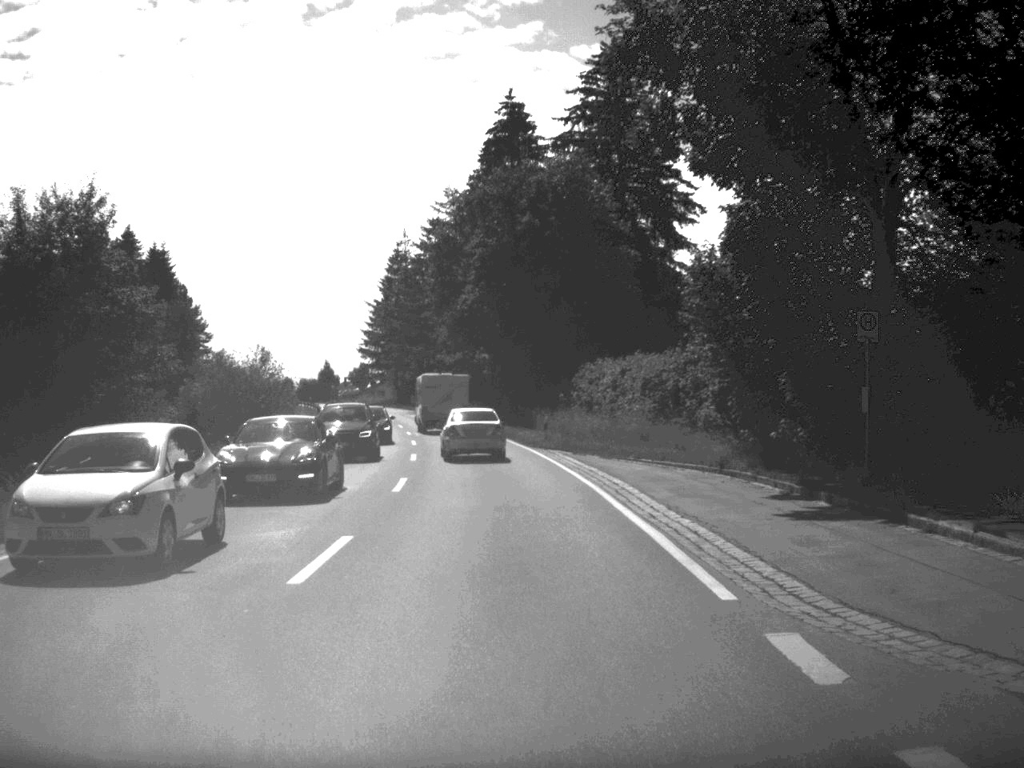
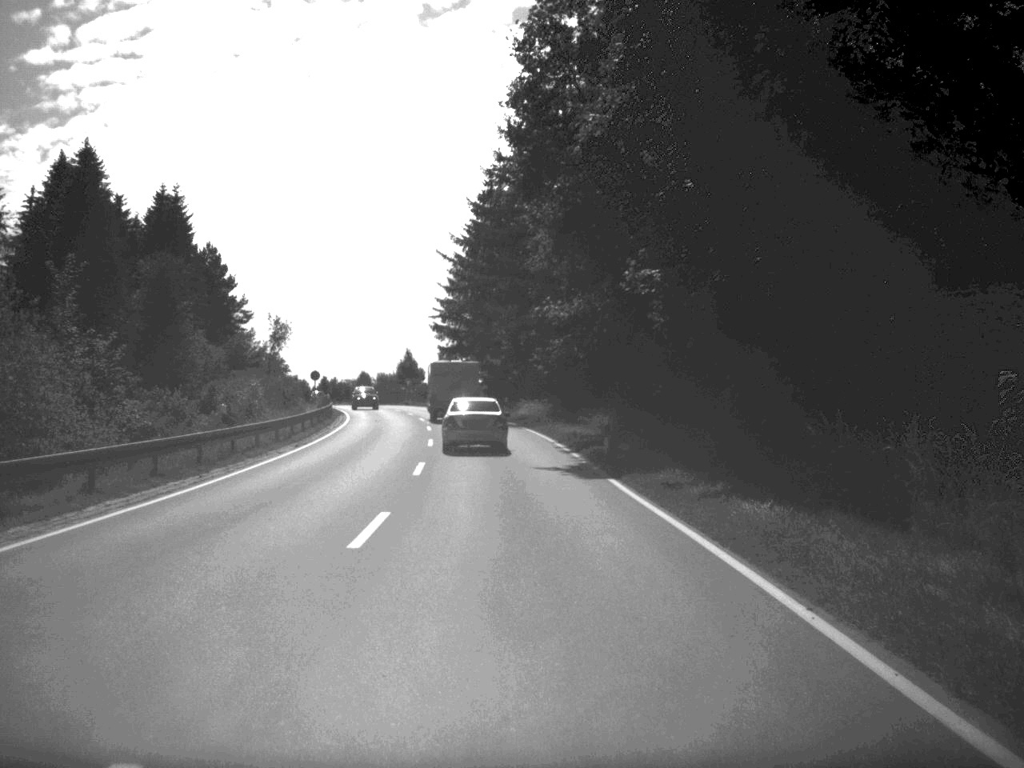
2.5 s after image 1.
(-2.3, +45.7) m; -6°
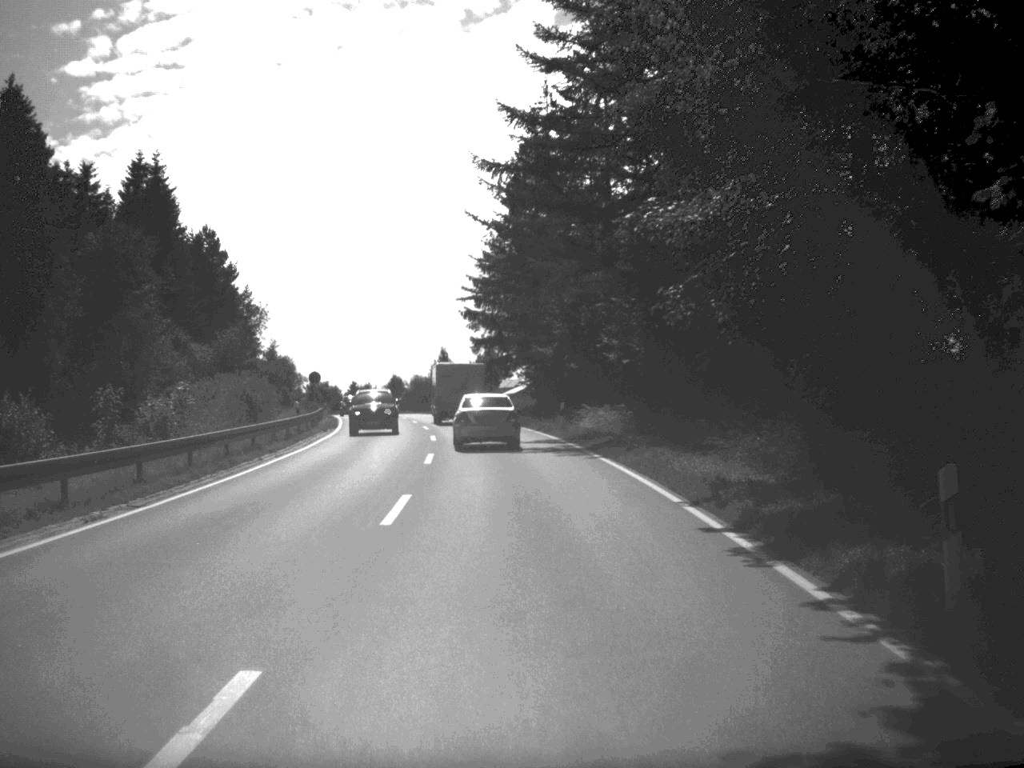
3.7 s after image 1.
(-0.5, +21.8) m; -2°
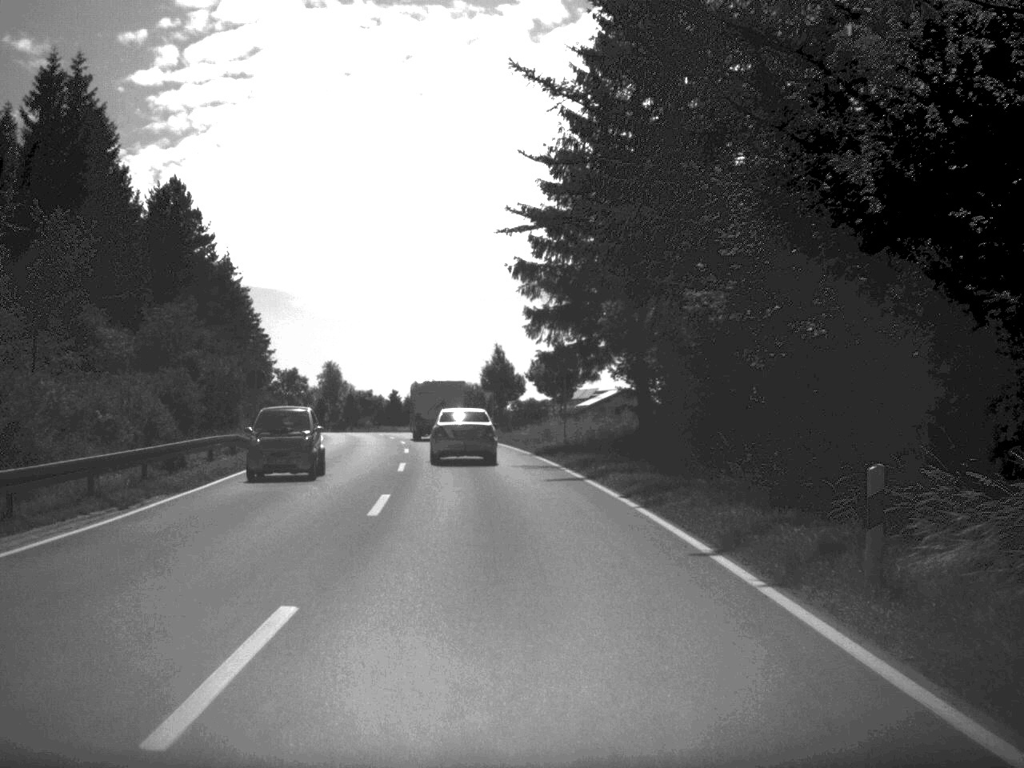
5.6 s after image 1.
(-0.8, +33.2) m; -3°
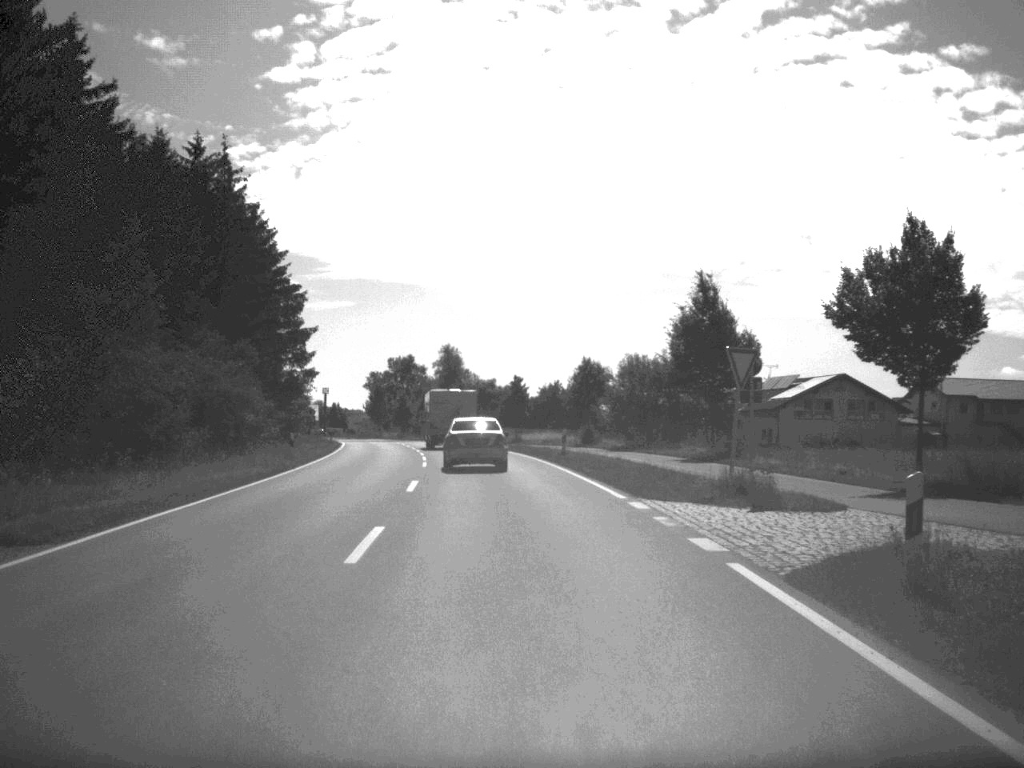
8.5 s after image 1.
(-3.3, +51.8) m; -7°
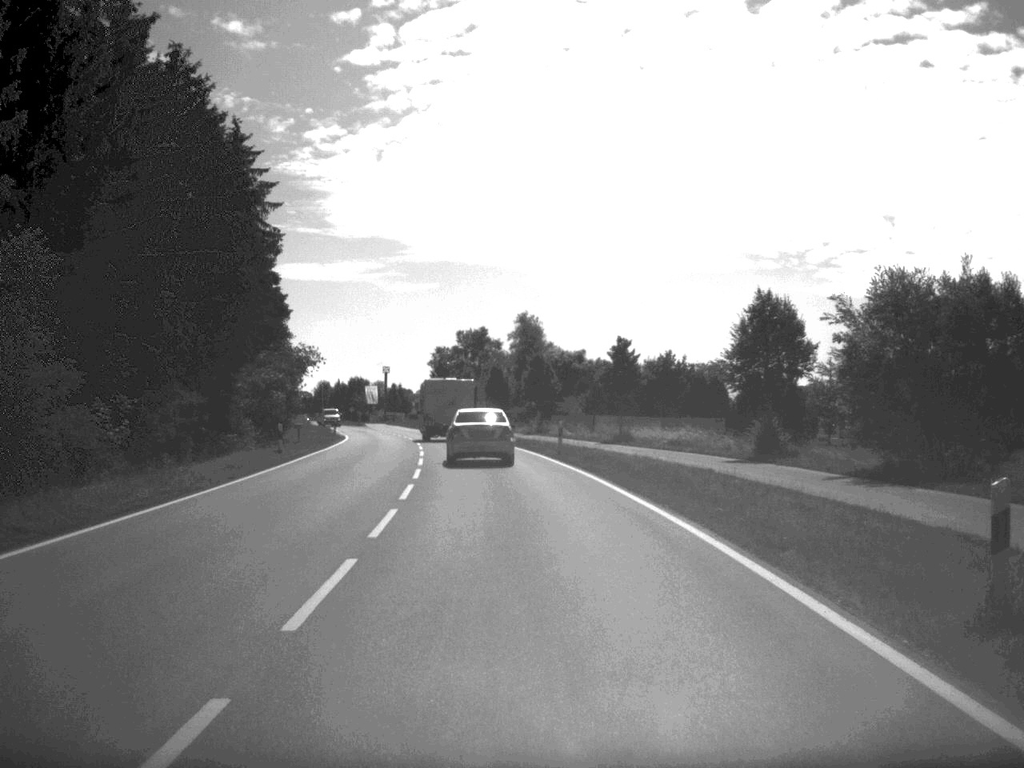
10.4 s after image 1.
(-1.2, +34.5) m; -4°
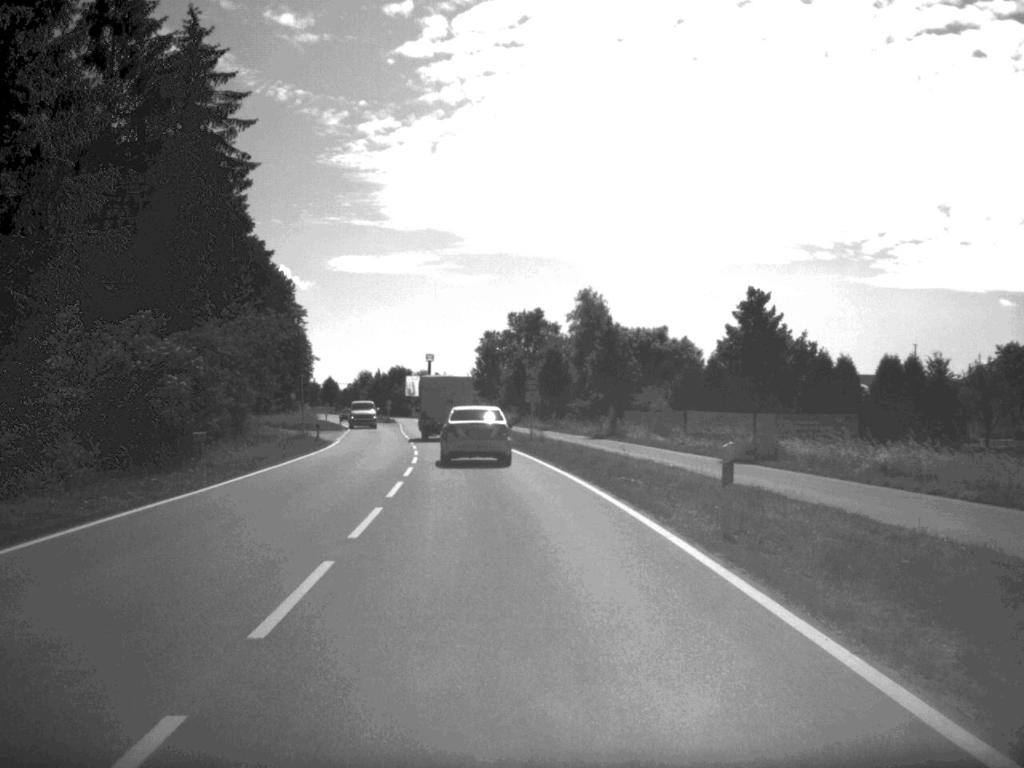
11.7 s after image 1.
(-0.5, +24.1) m; -3°
